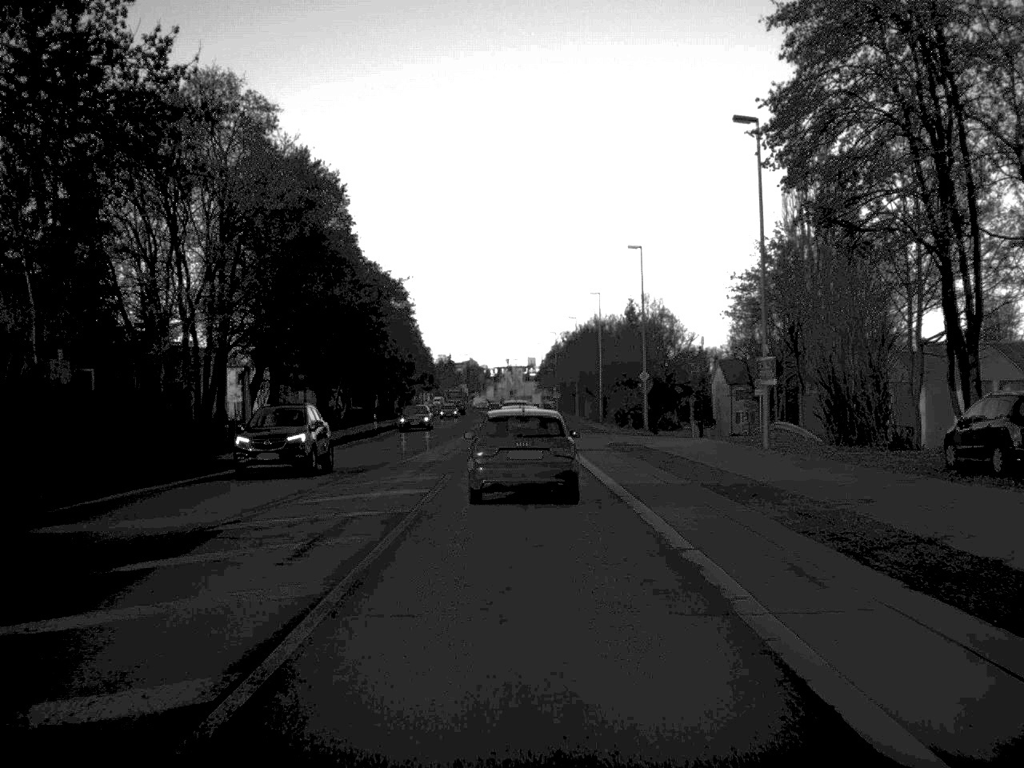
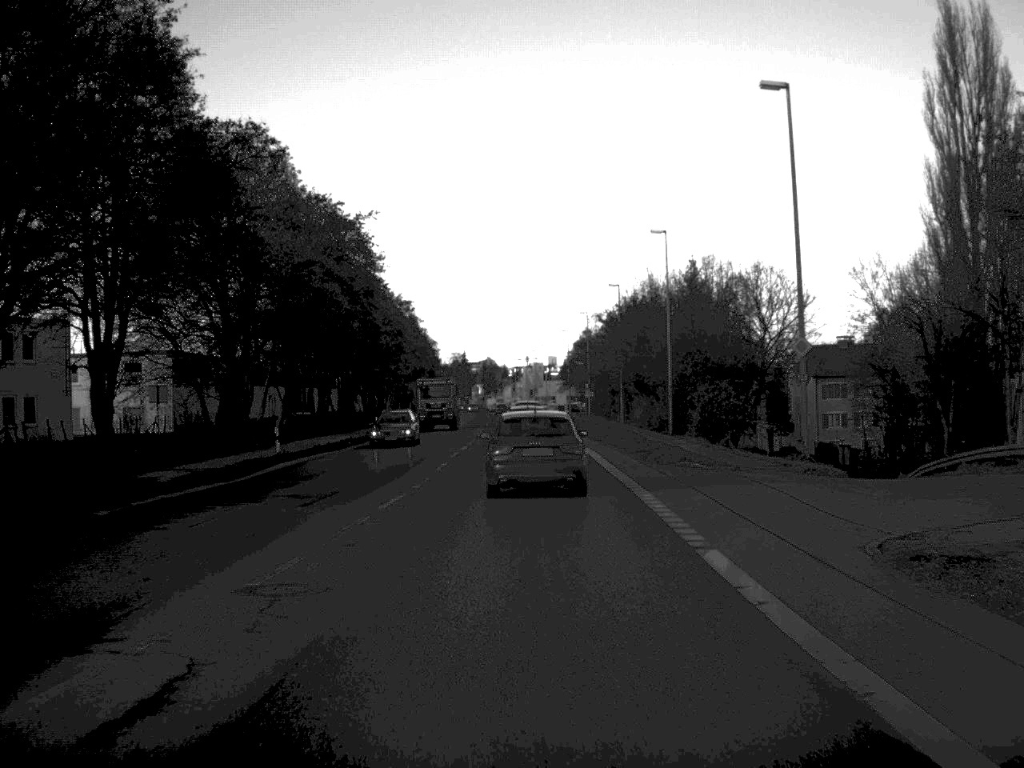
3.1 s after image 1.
(-0.4, +36.2) m; -1°
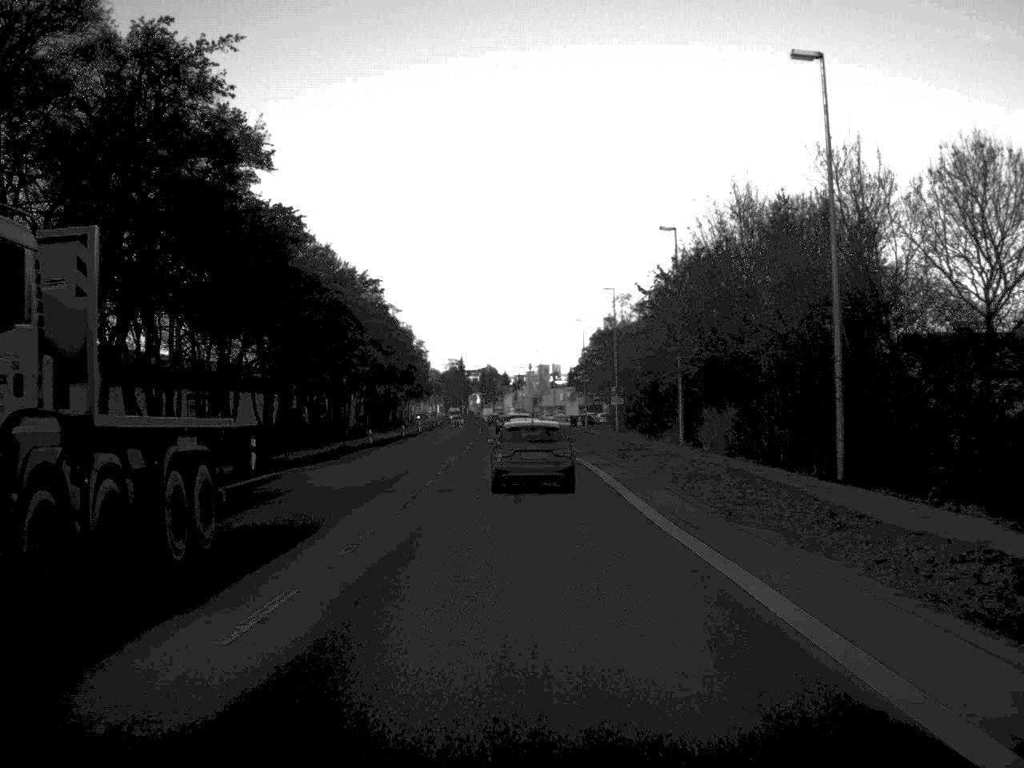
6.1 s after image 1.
(-0.1, +34.2) m; 0°
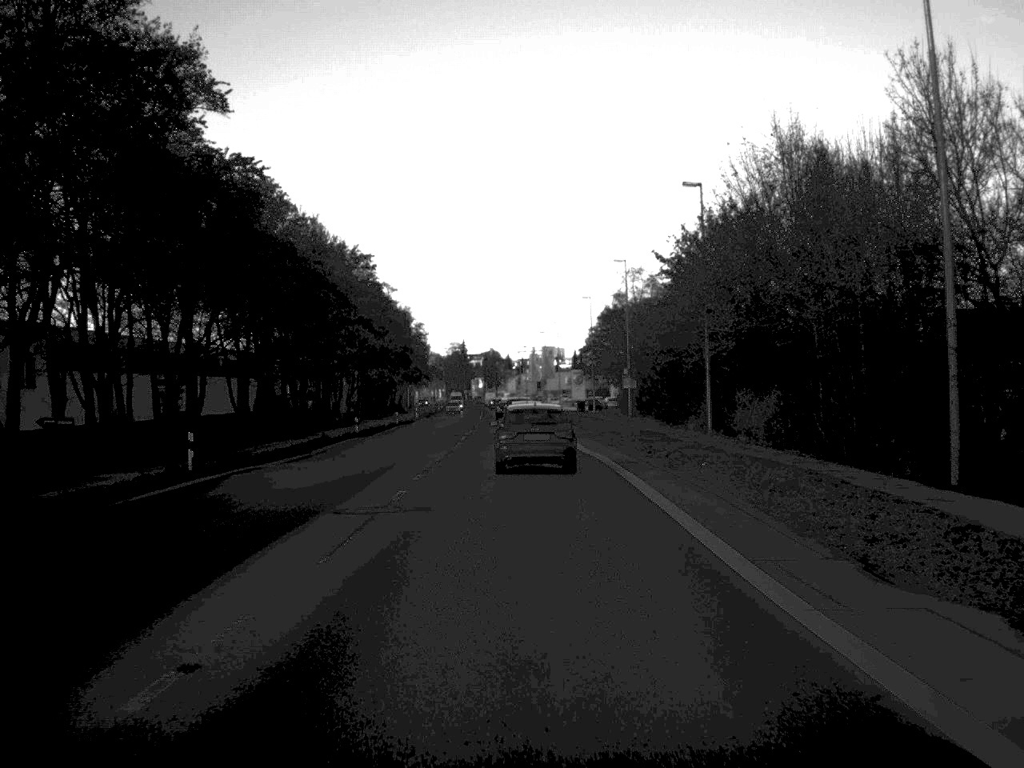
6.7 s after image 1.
(0.0, +8.0) m; 0°
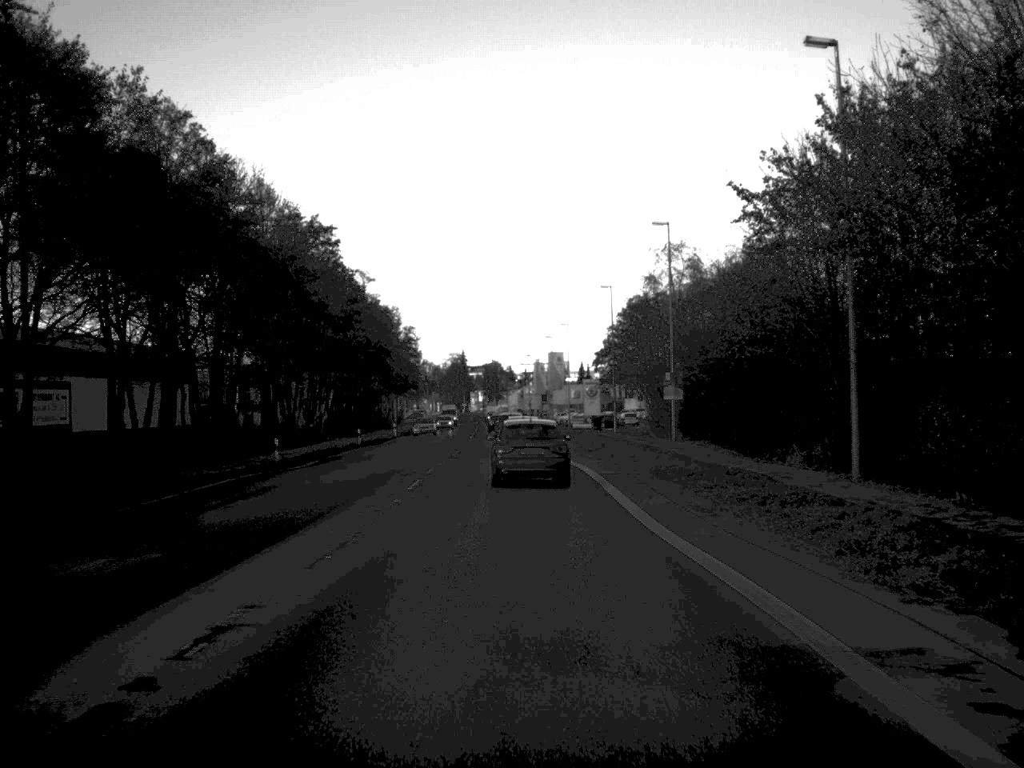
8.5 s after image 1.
(0.0, +22.7) m; 0°
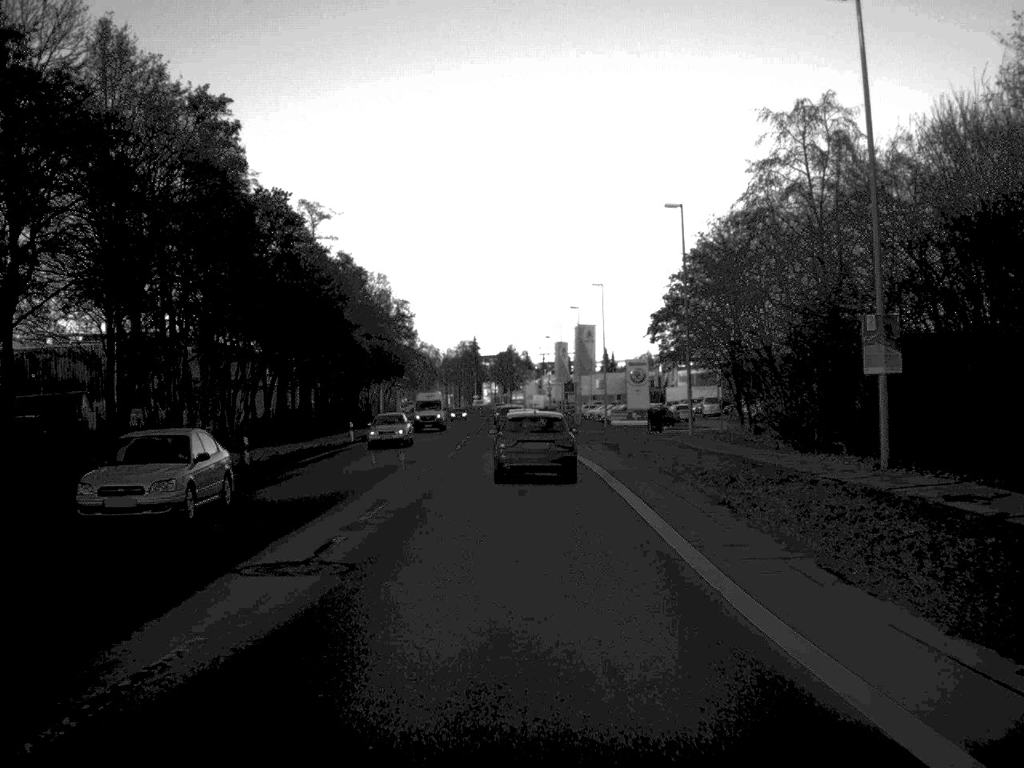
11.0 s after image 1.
(-0.3, +32.7) m; -1°
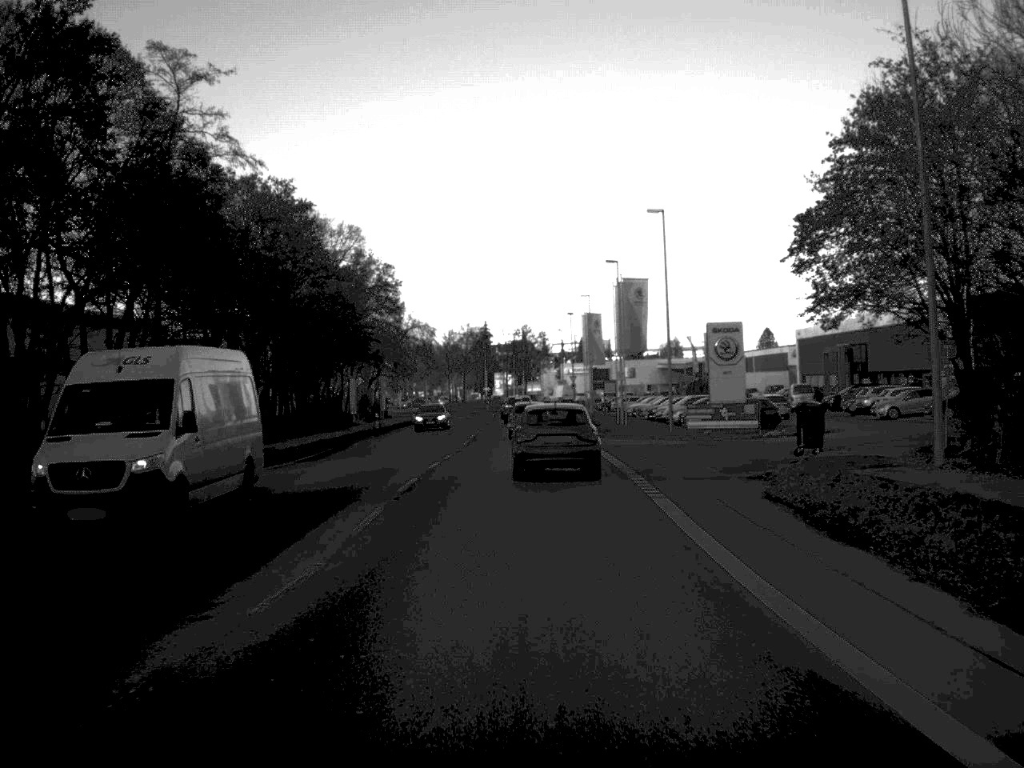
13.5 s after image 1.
(-0.3, +32.1) m; -1°
